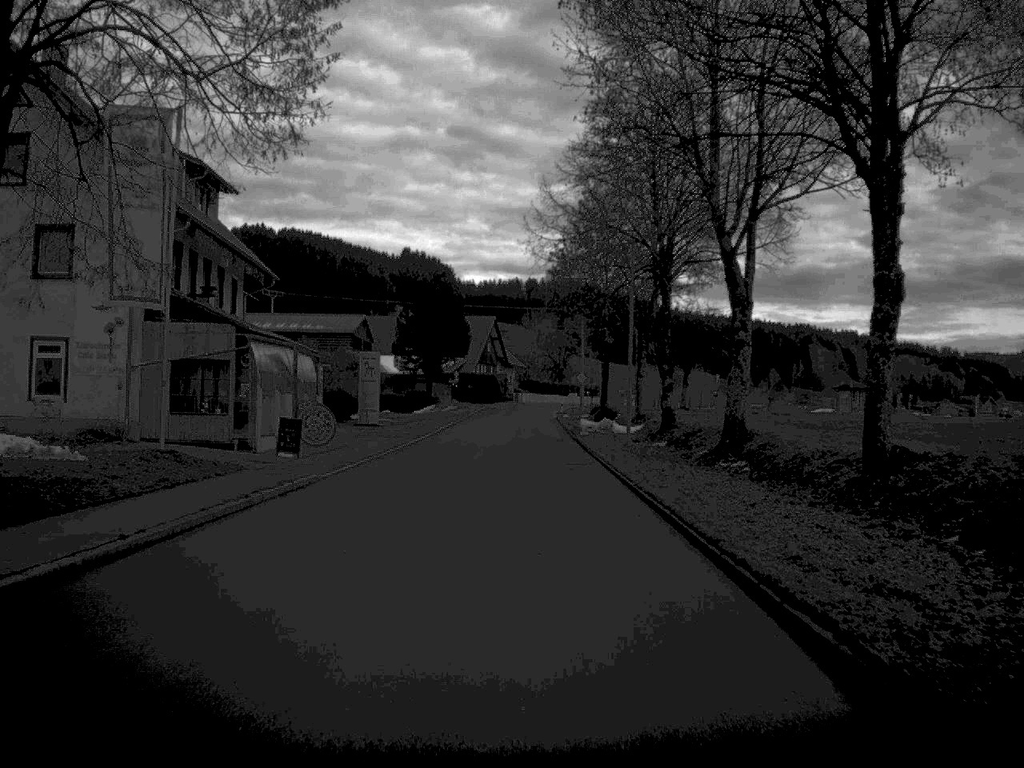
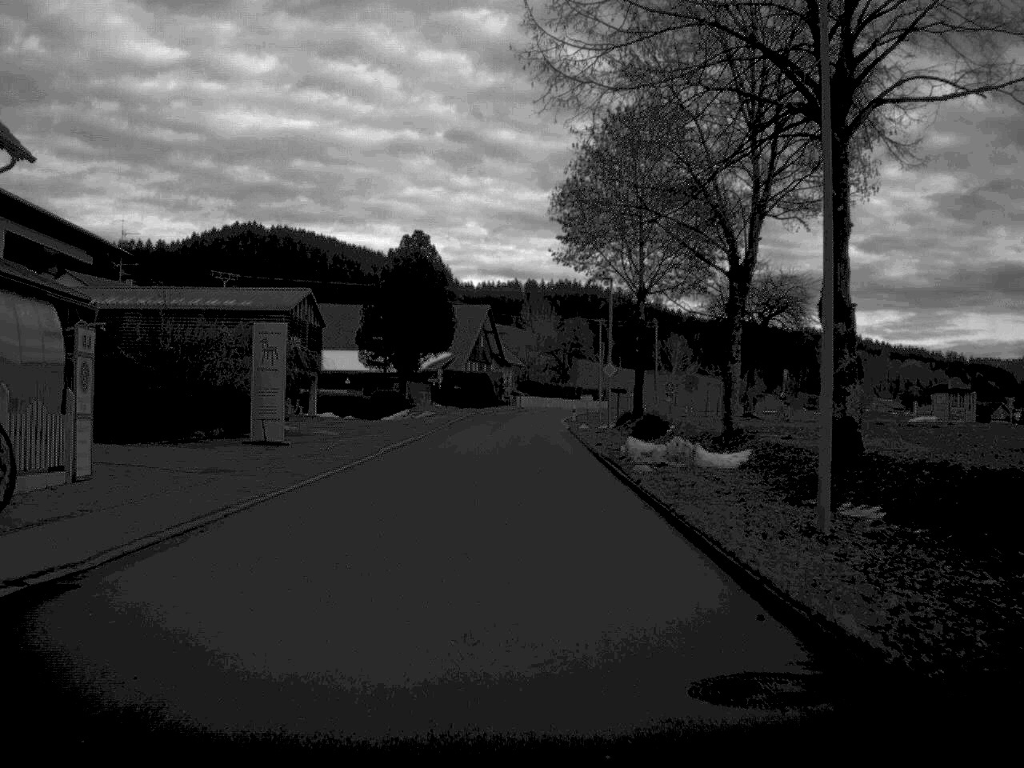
(0.0, +24.8) m; 0°
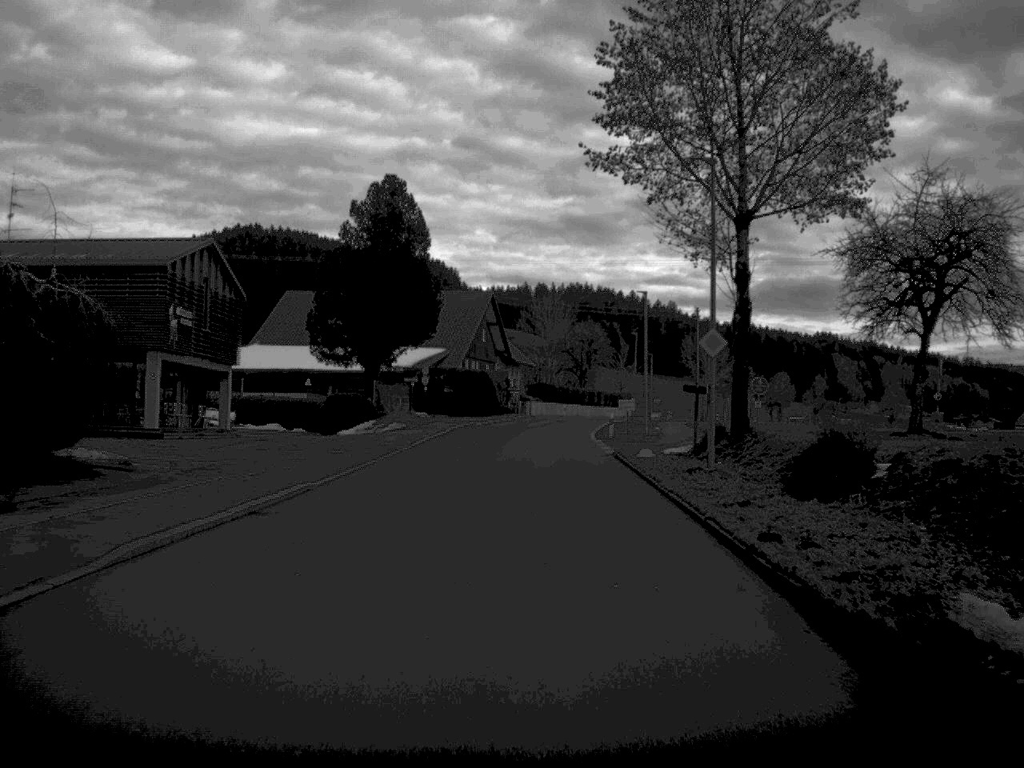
(-0.1, +25.1) m; -1°
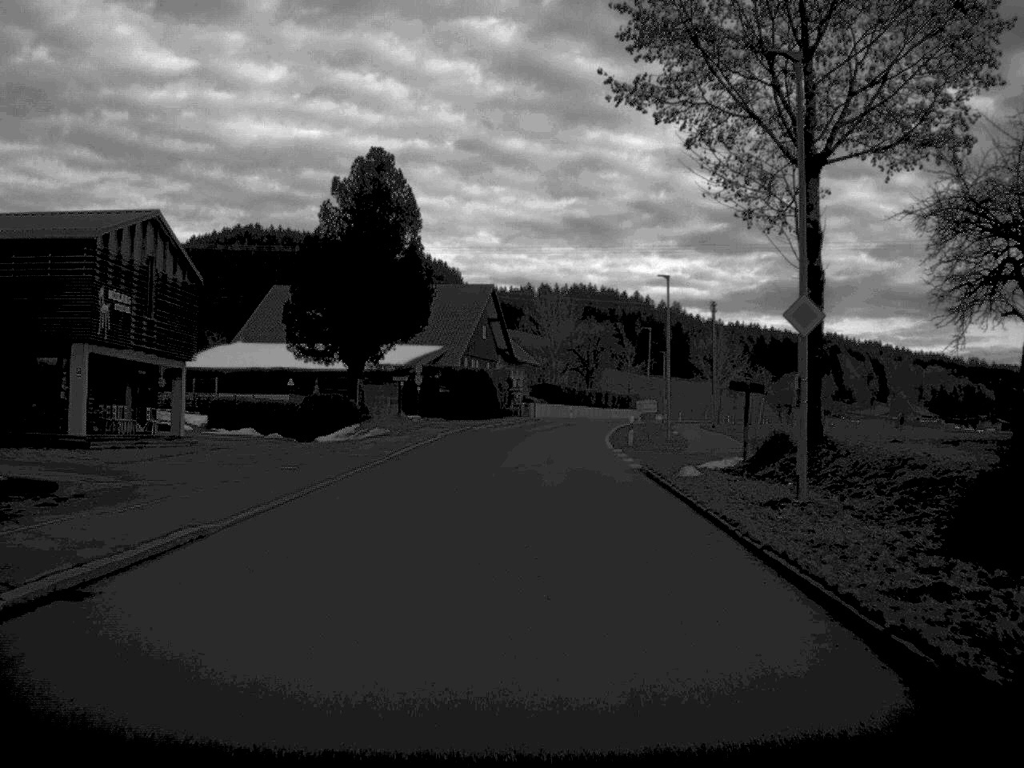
(0.0, +7.7) m; 0°
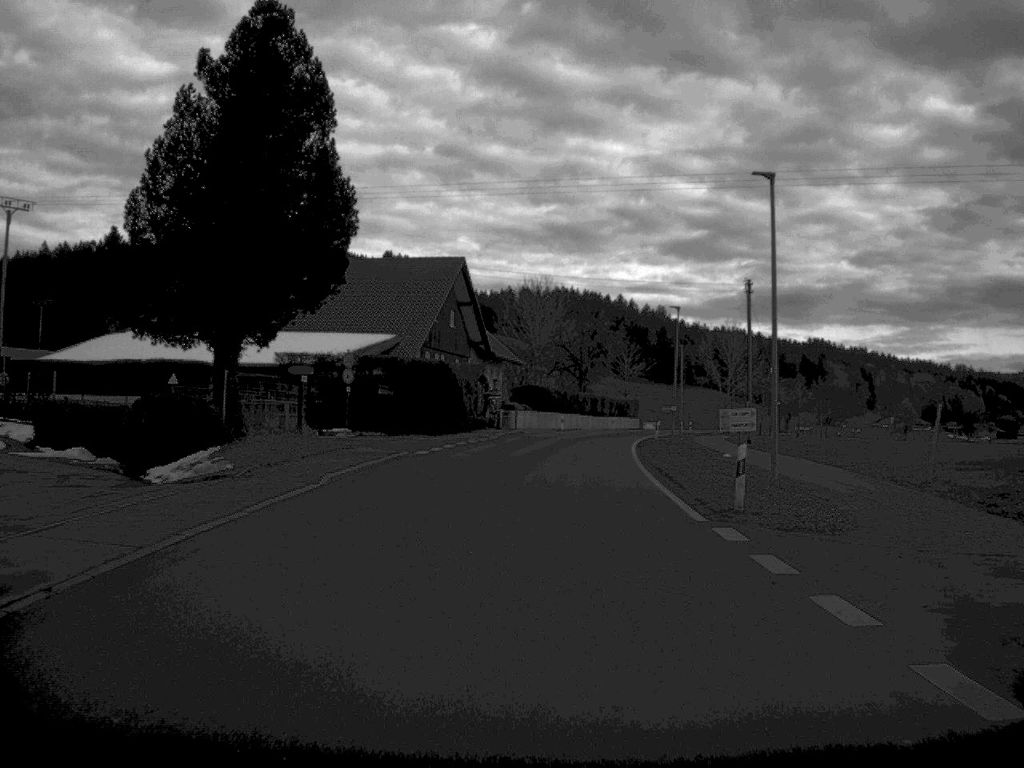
(+0.1, +23.5) m; +1°
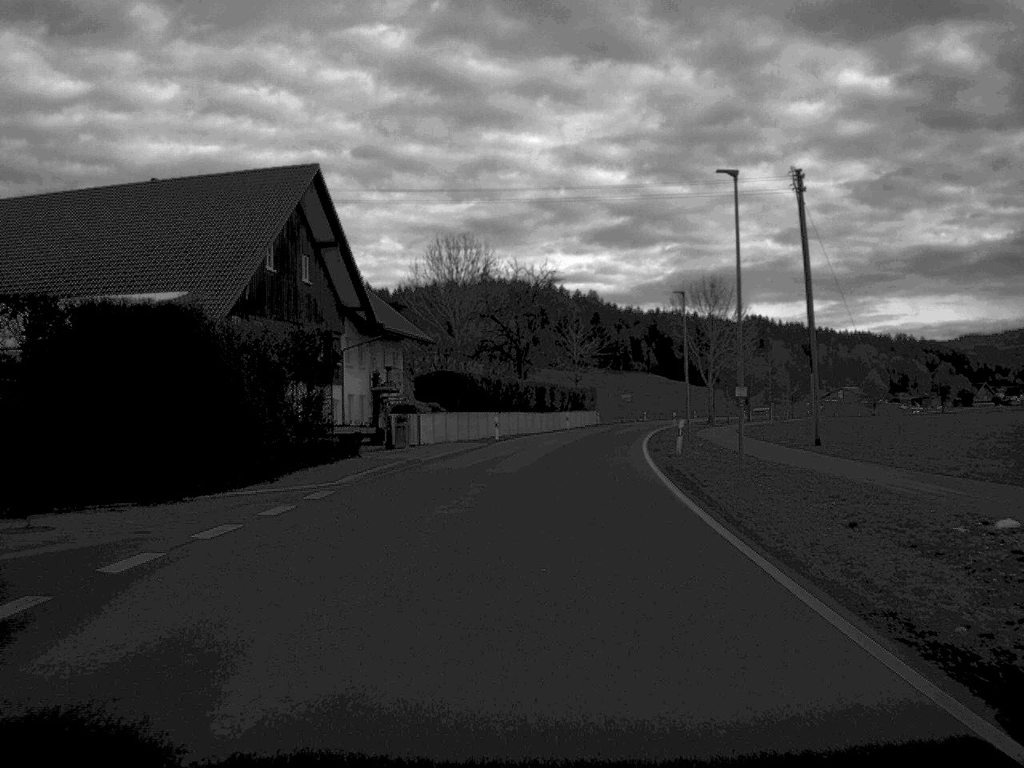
(+0.8, +32.8) m; +3°
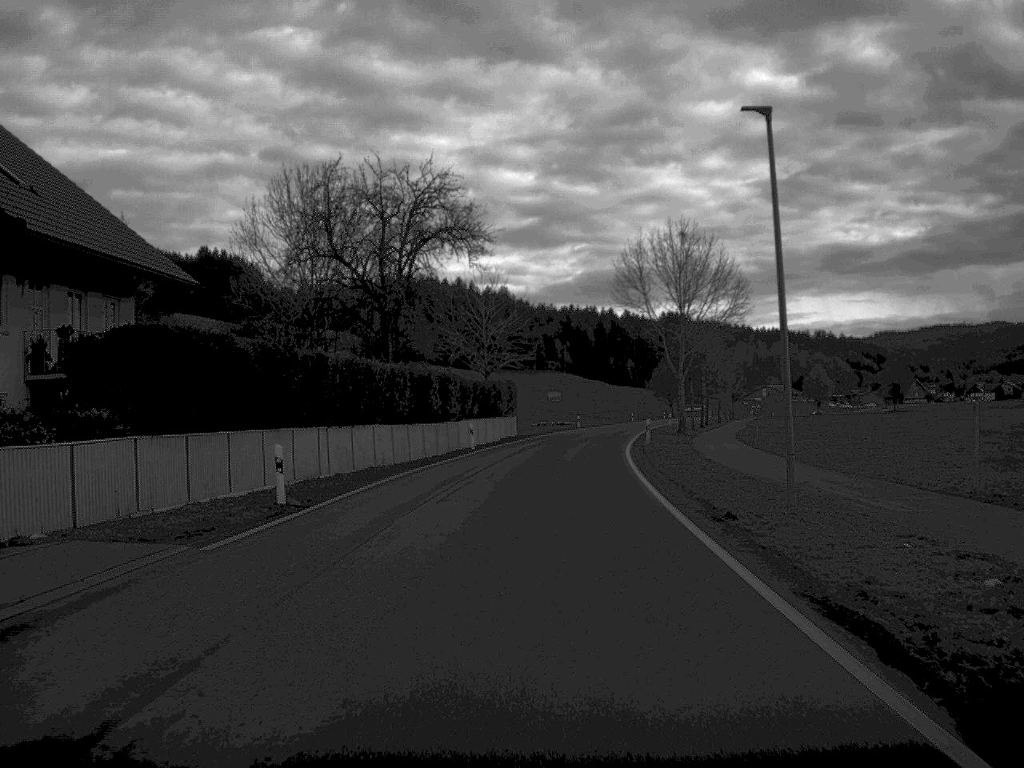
(+1.2, +33.4) m; +4°
